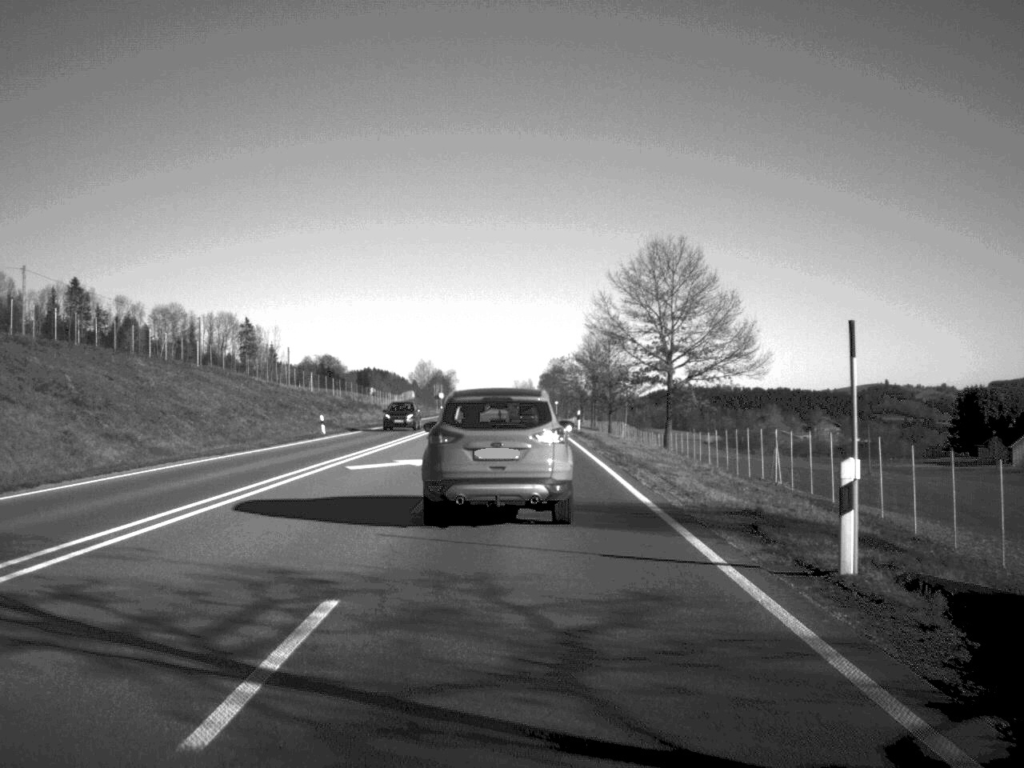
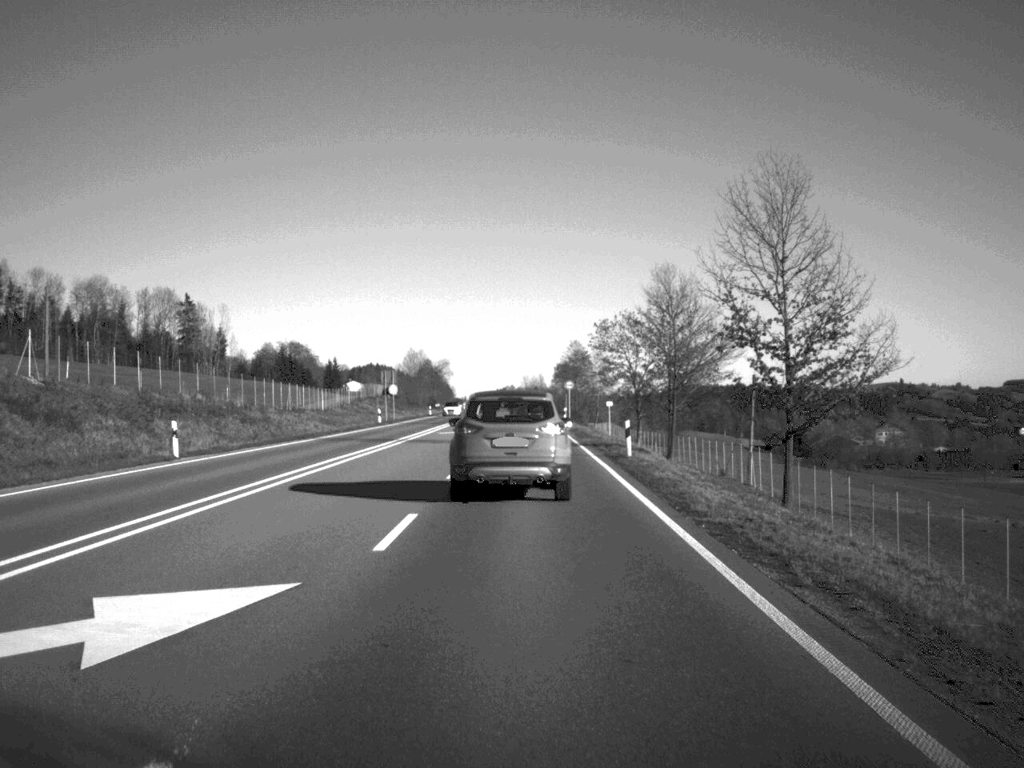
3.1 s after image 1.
(-0.3, +76.0) m; -1°
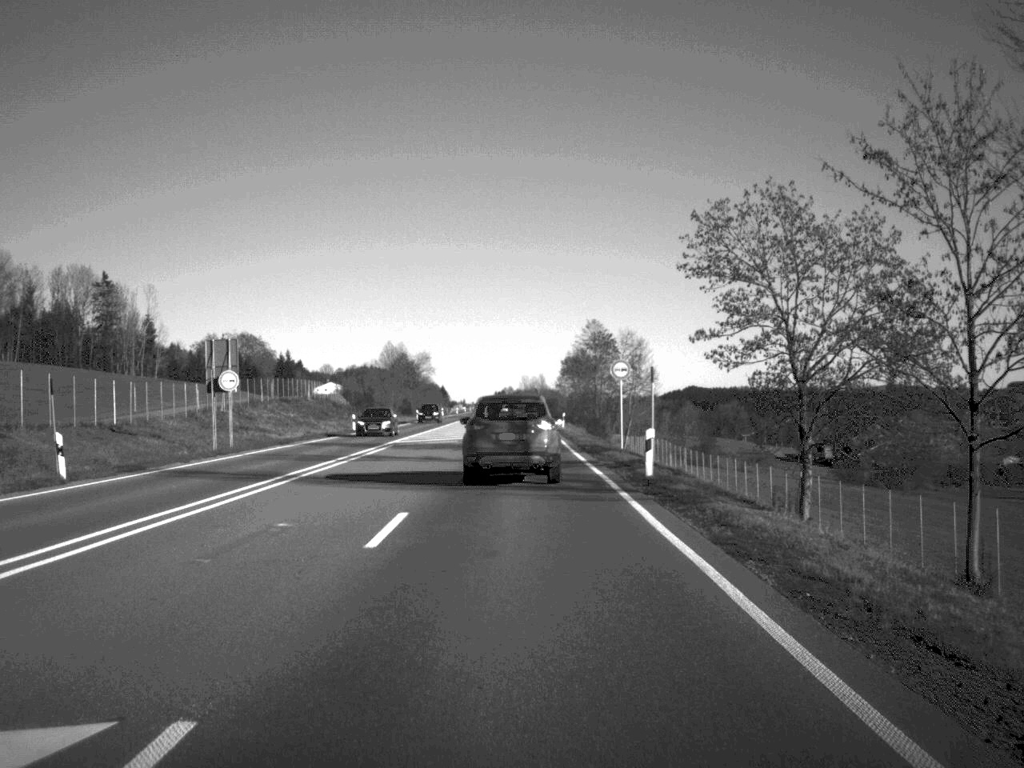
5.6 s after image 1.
(0.0, +59.0) m; 0°
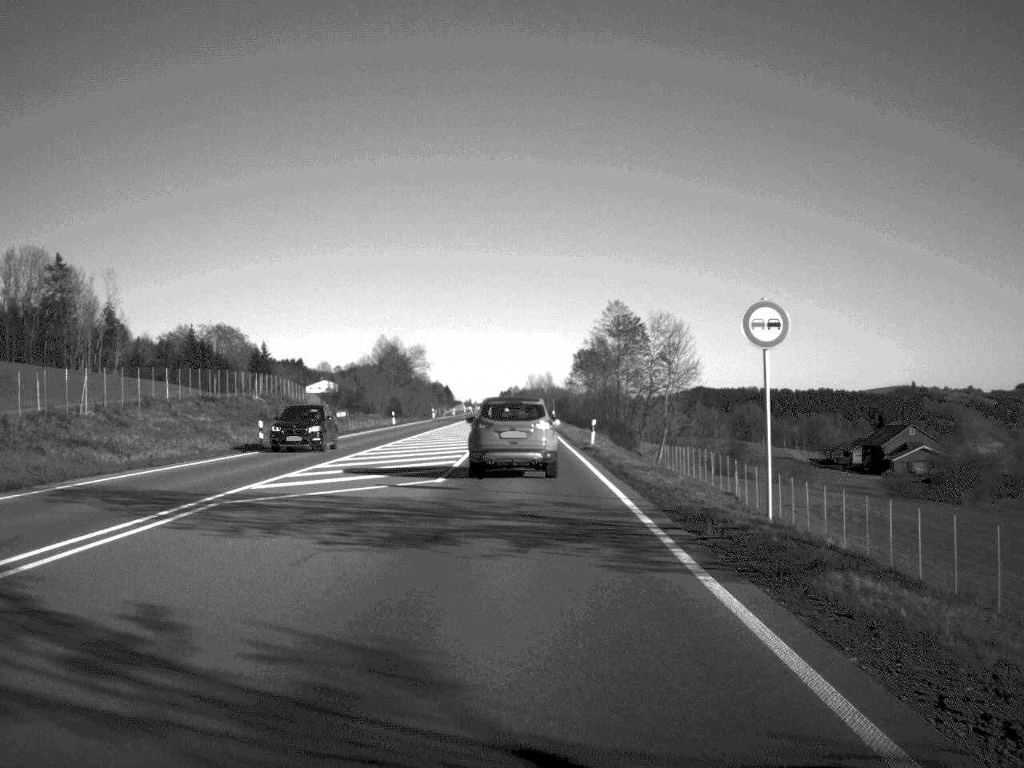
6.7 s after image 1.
(-0.1, +28.0) m; 0°
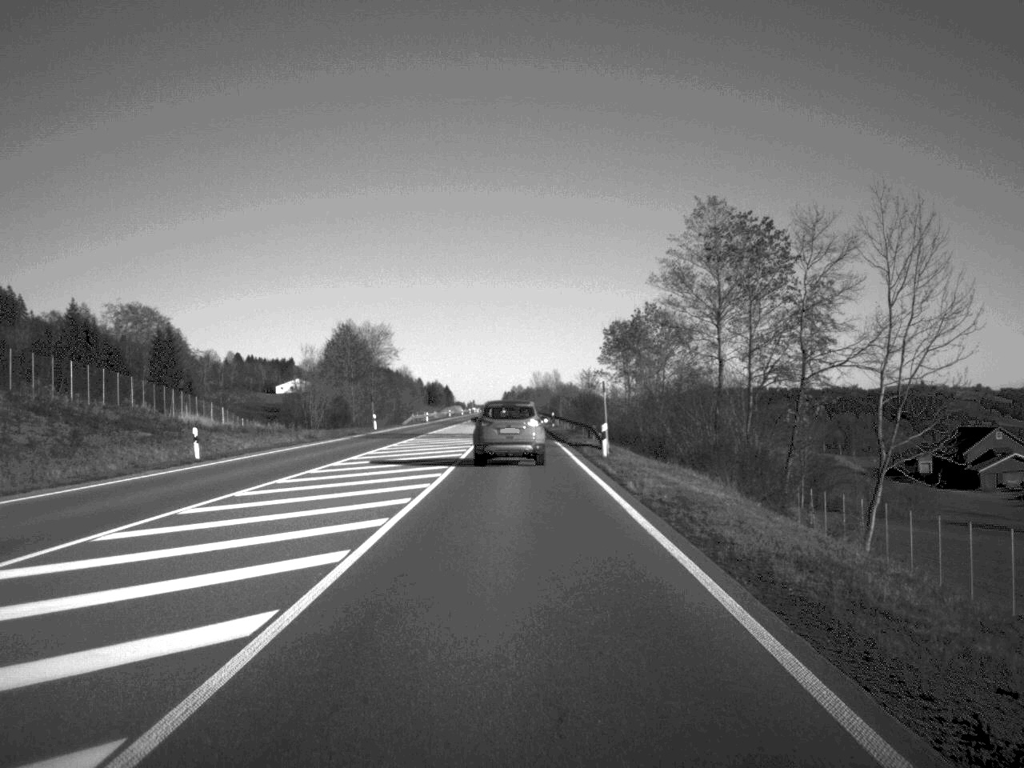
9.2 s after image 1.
(-0.2, +60.5) m; 0°
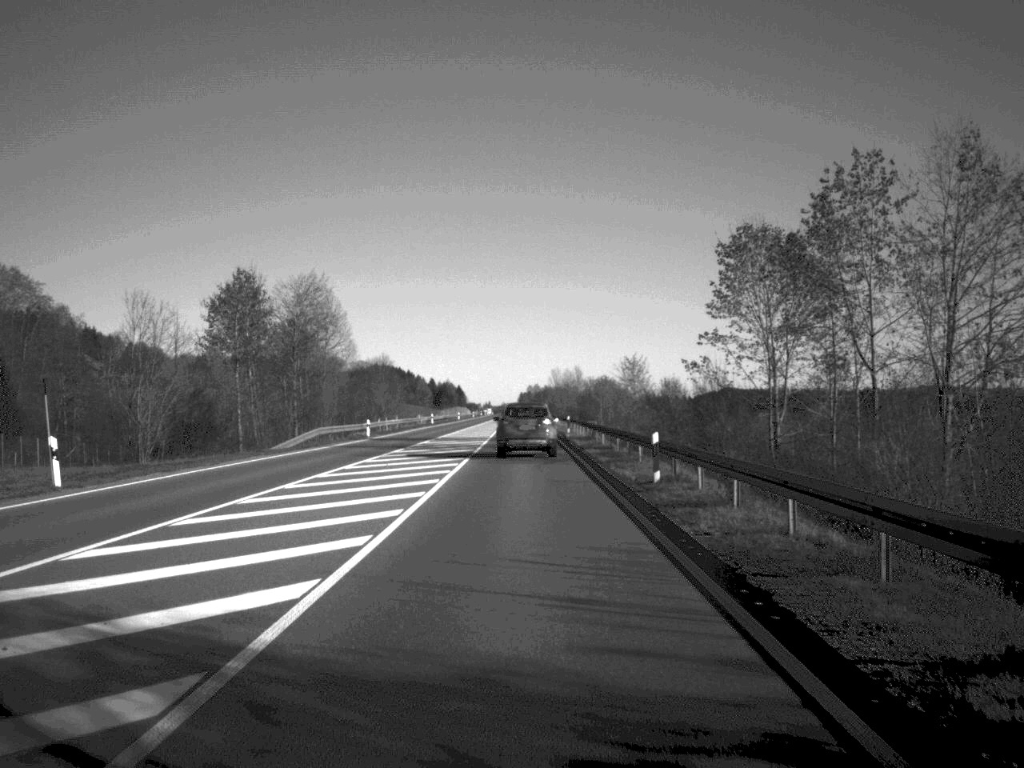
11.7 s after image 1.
(-0.4, +61.9) m; -1°
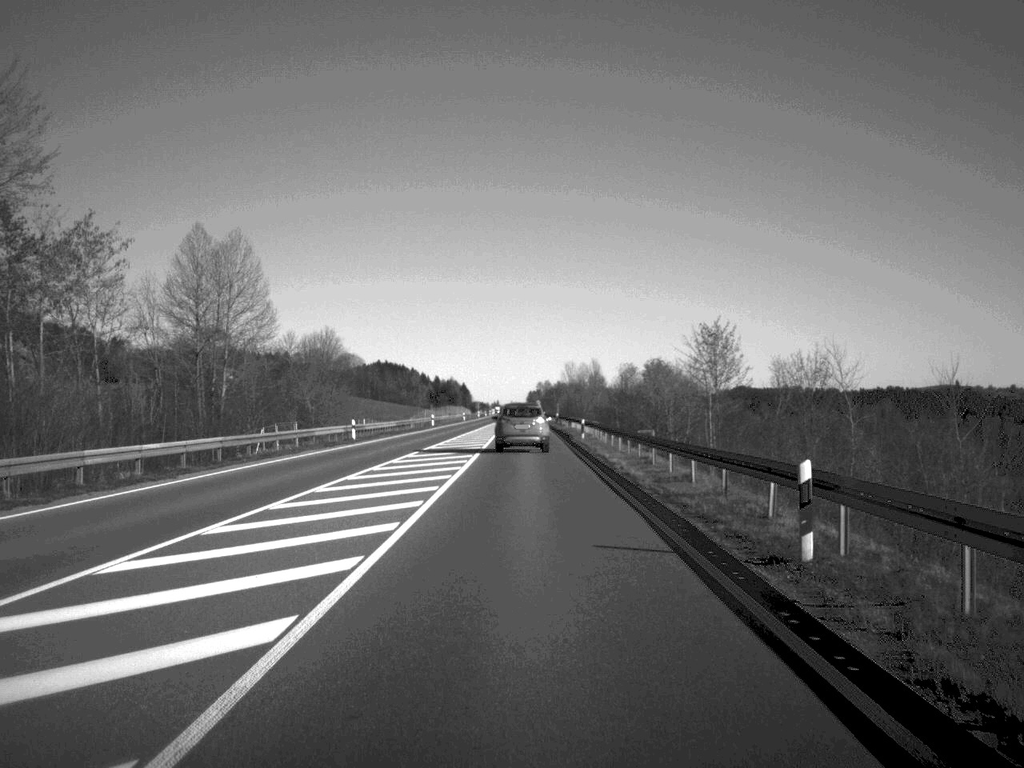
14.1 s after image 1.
(-0.3, +61.5) m; 0°
